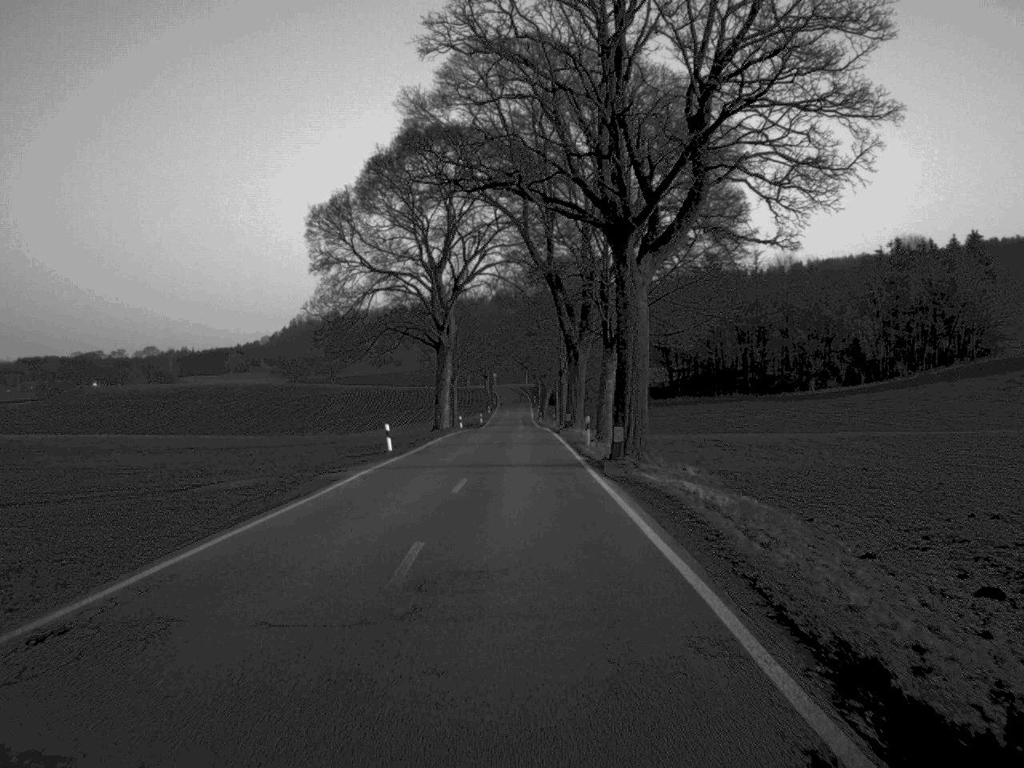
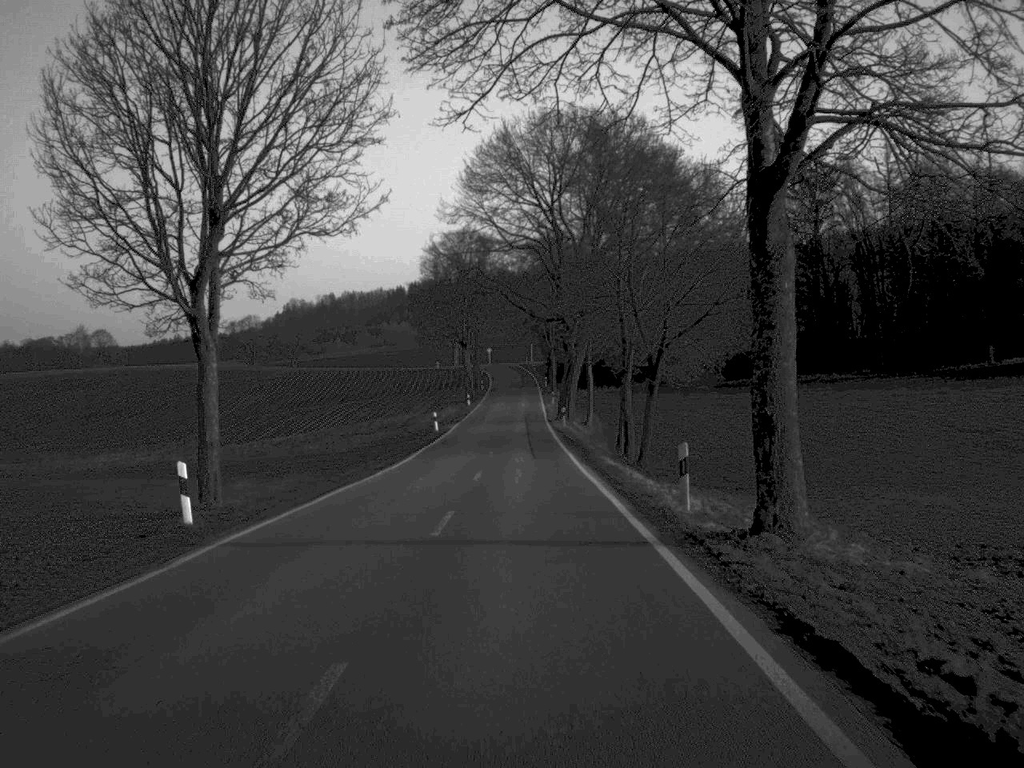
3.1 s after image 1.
(-0.1, +76.2) m; 0°
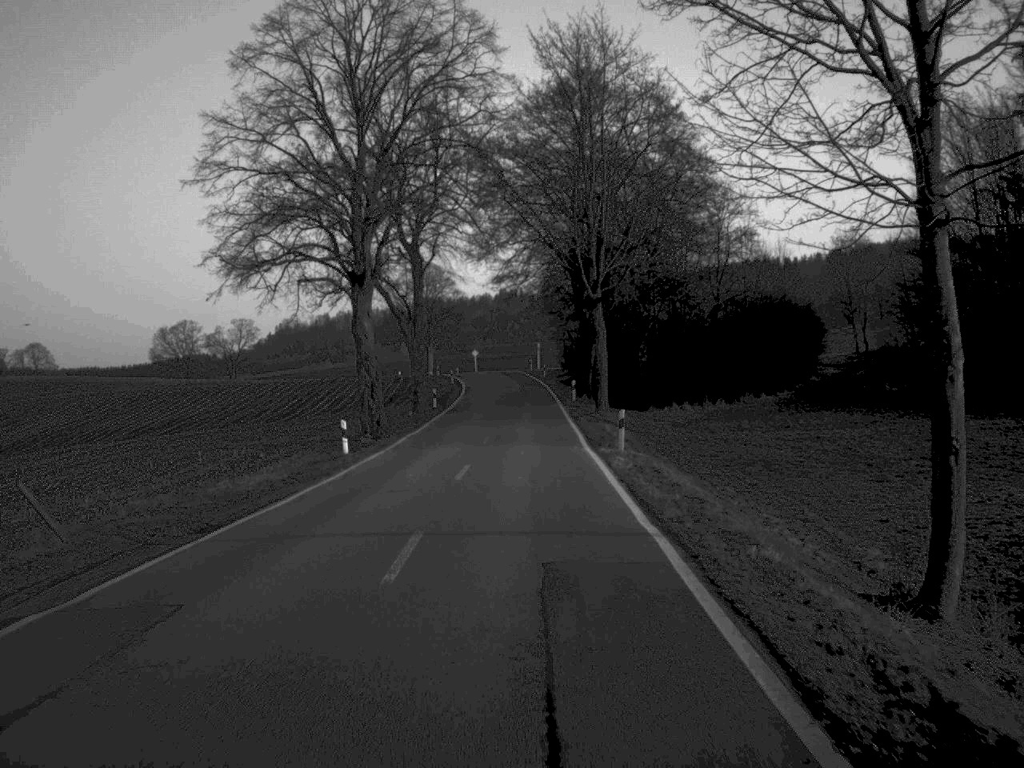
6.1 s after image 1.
(-0.1, +74.1) m; 0°
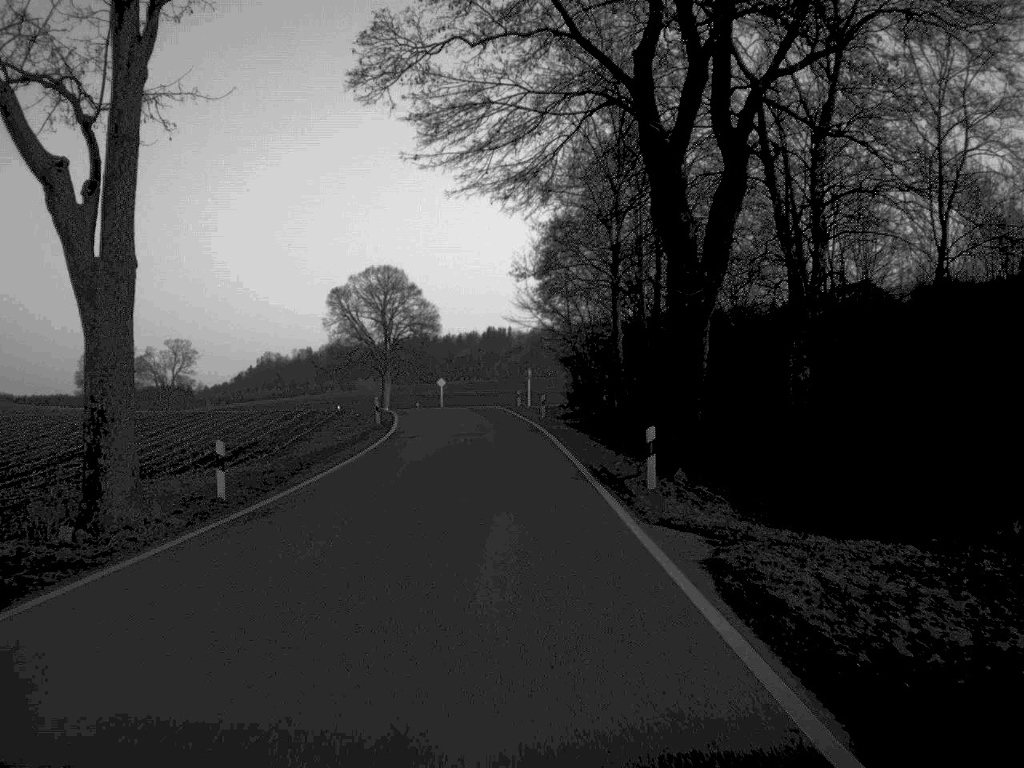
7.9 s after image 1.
(+0.2, +42.2) m; +1°
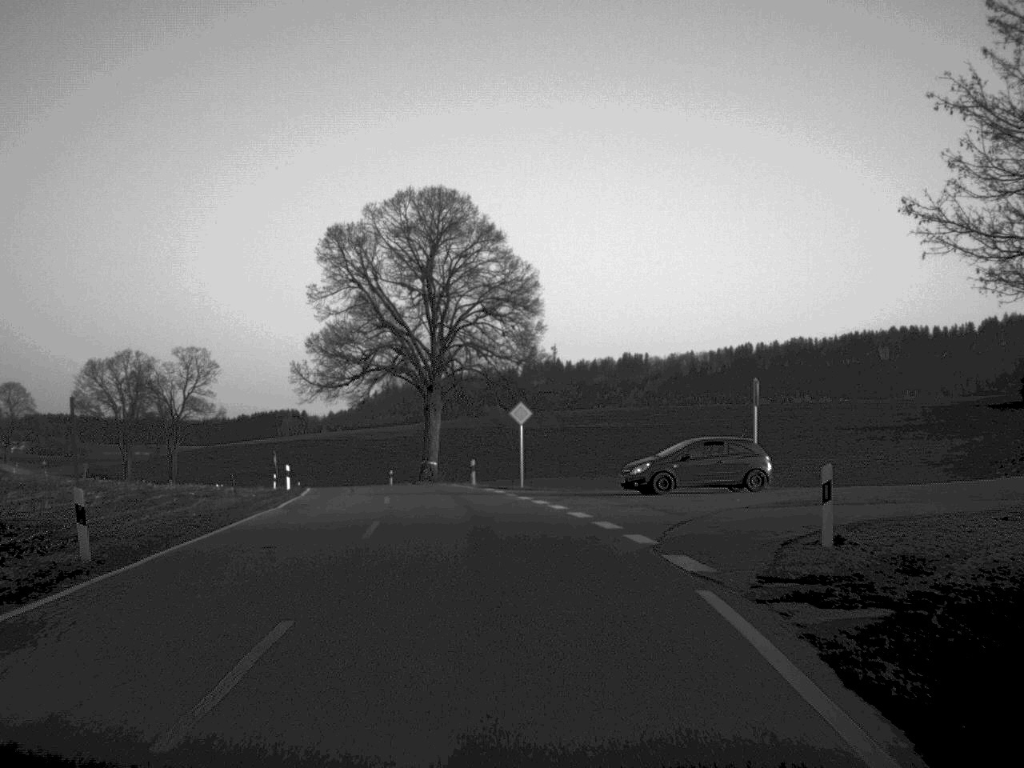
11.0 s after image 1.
(-2.5, +66.2) m; -6°
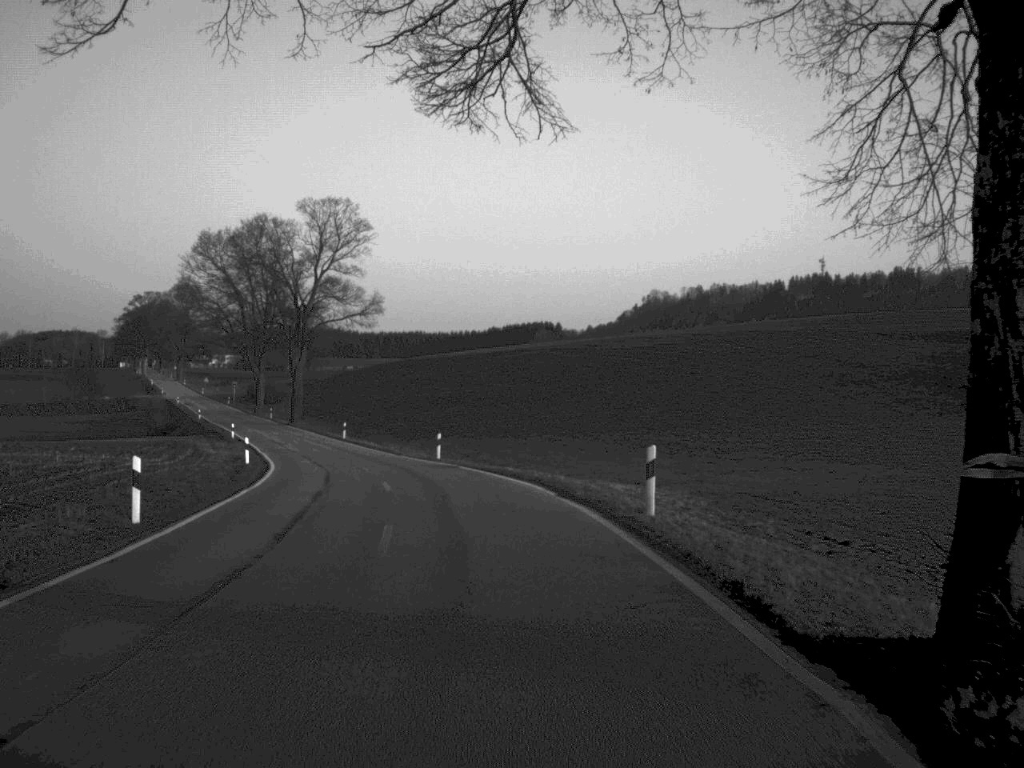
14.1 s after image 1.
(-6.4, +62.3) m; -12°
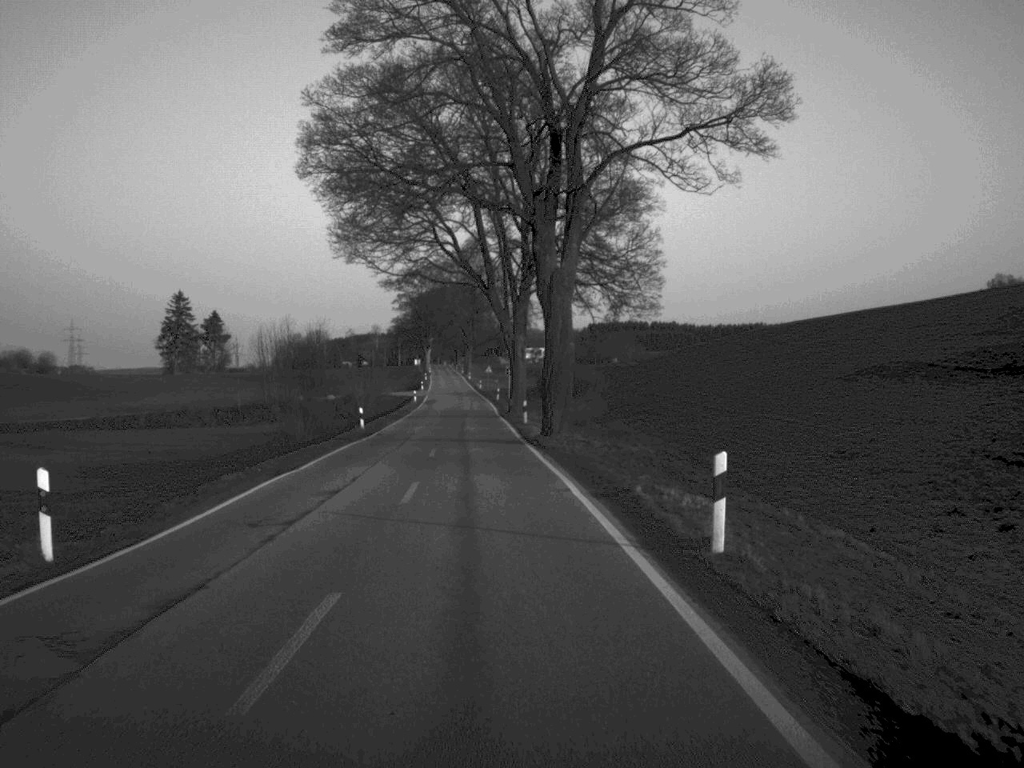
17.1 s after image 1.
(-9.4, +64.7) m; -15°
